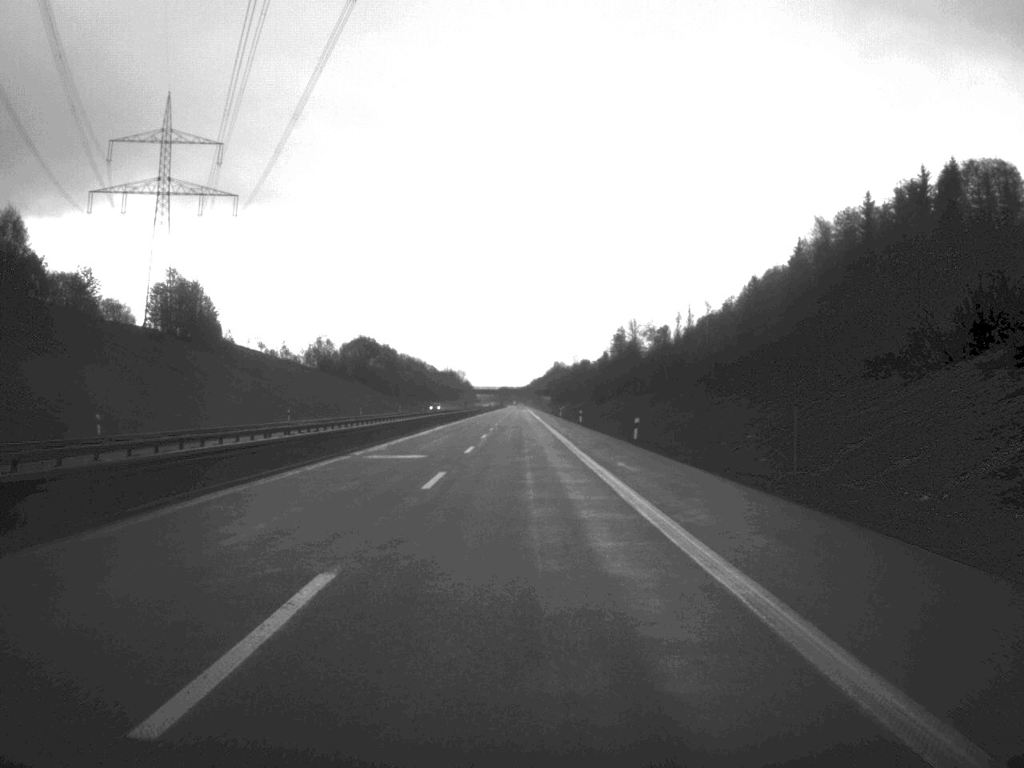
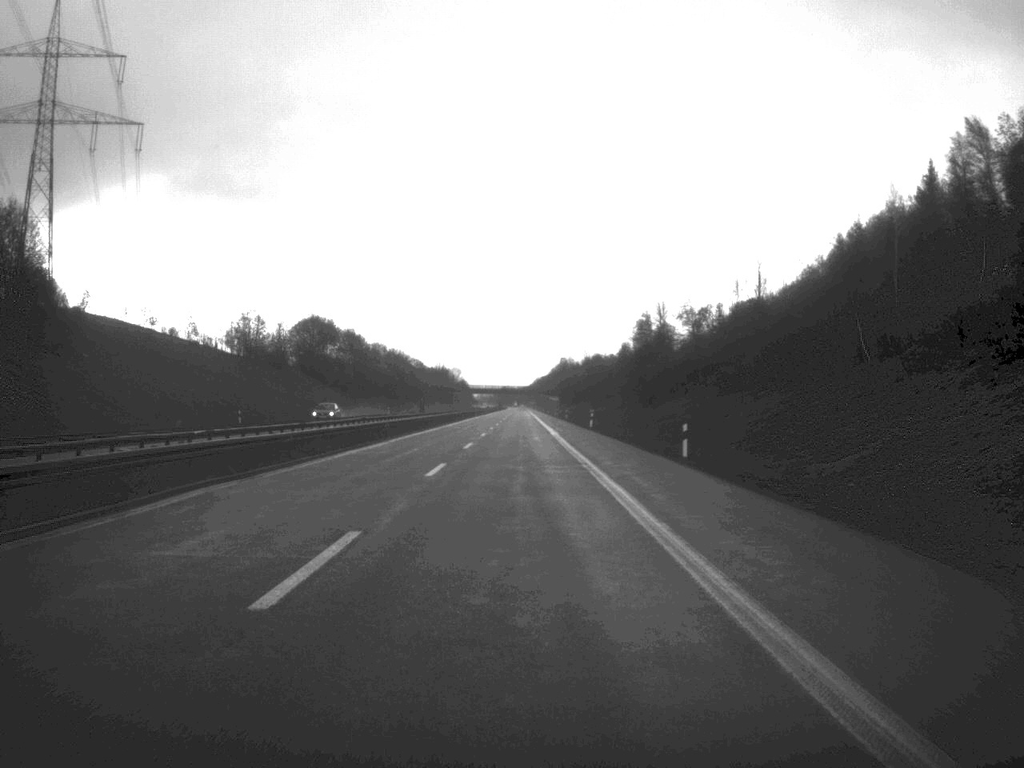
(-0.1, +67.4) m; 0°
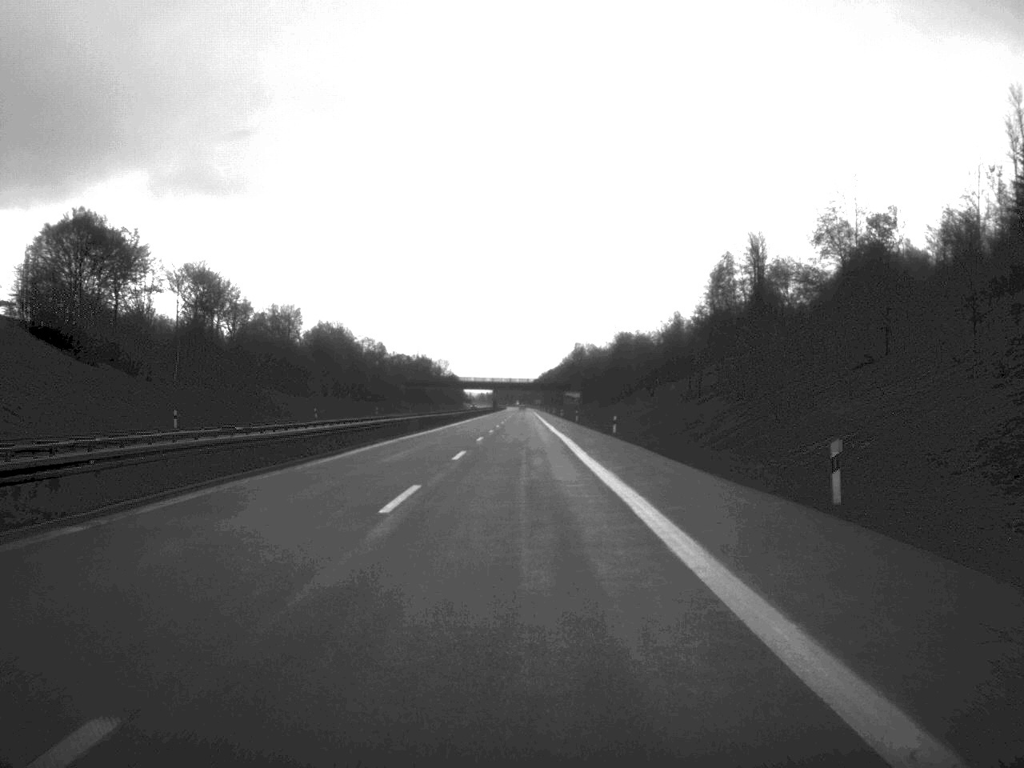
(-0.4, +115.9) m; 0°
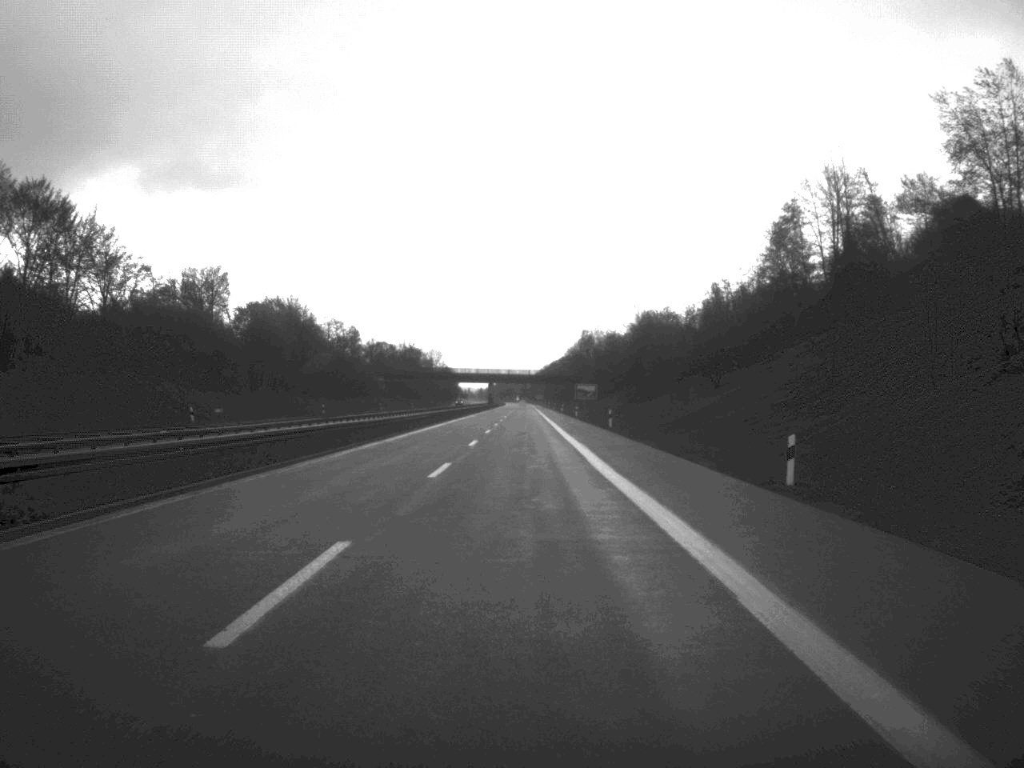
(-0.1, +45.1) m; 0°
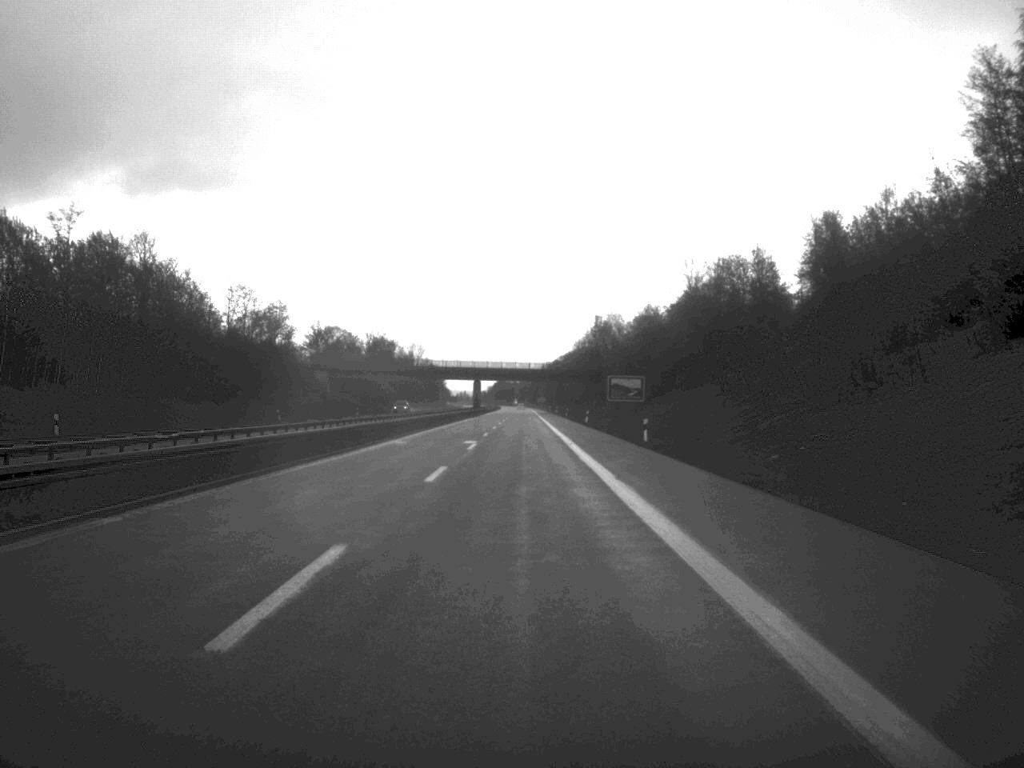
(0.0, +71.0) m; 0°
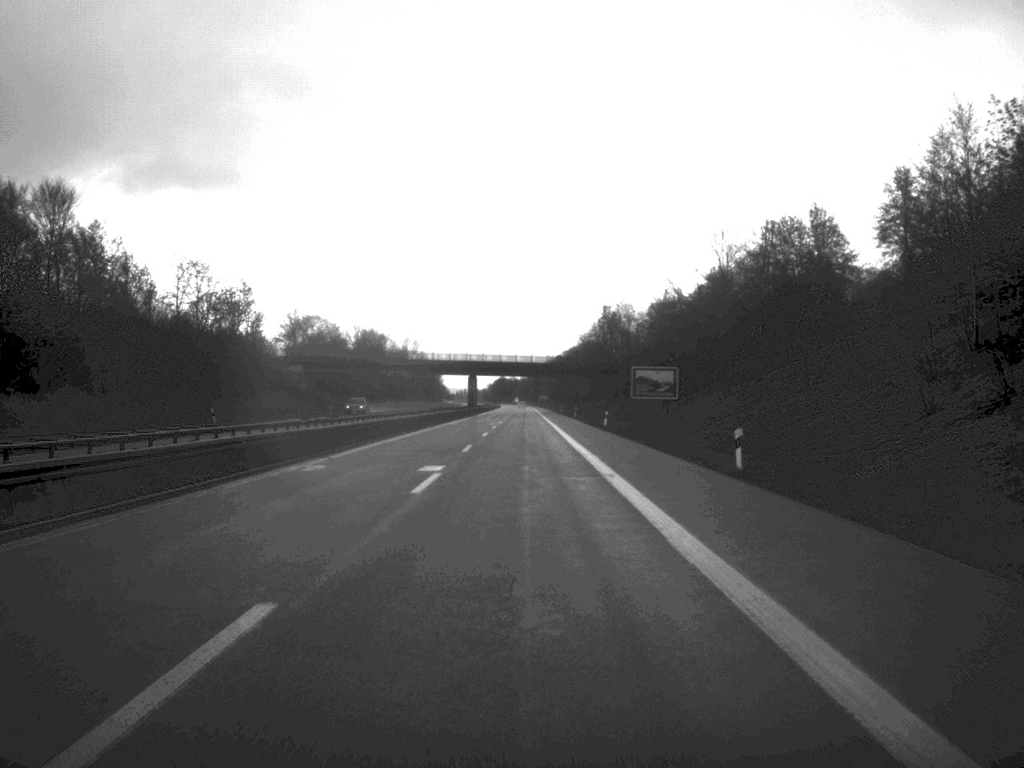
(0.0, +21.8) m; 0°
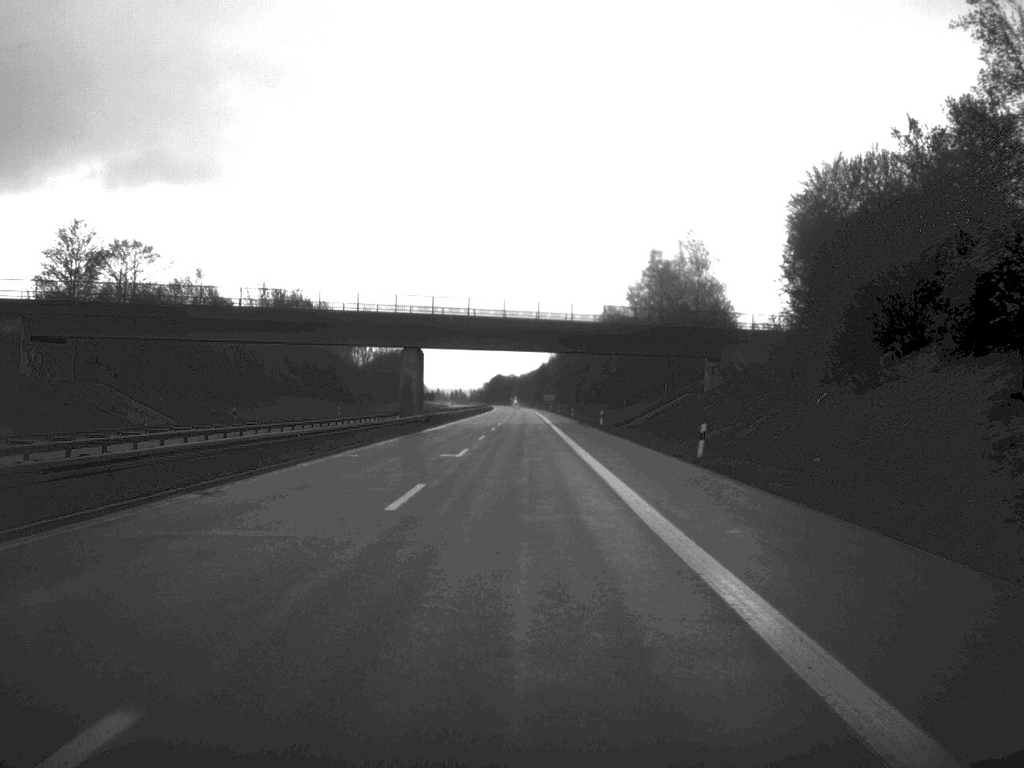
(+0.1, +91.8) m; 0°
